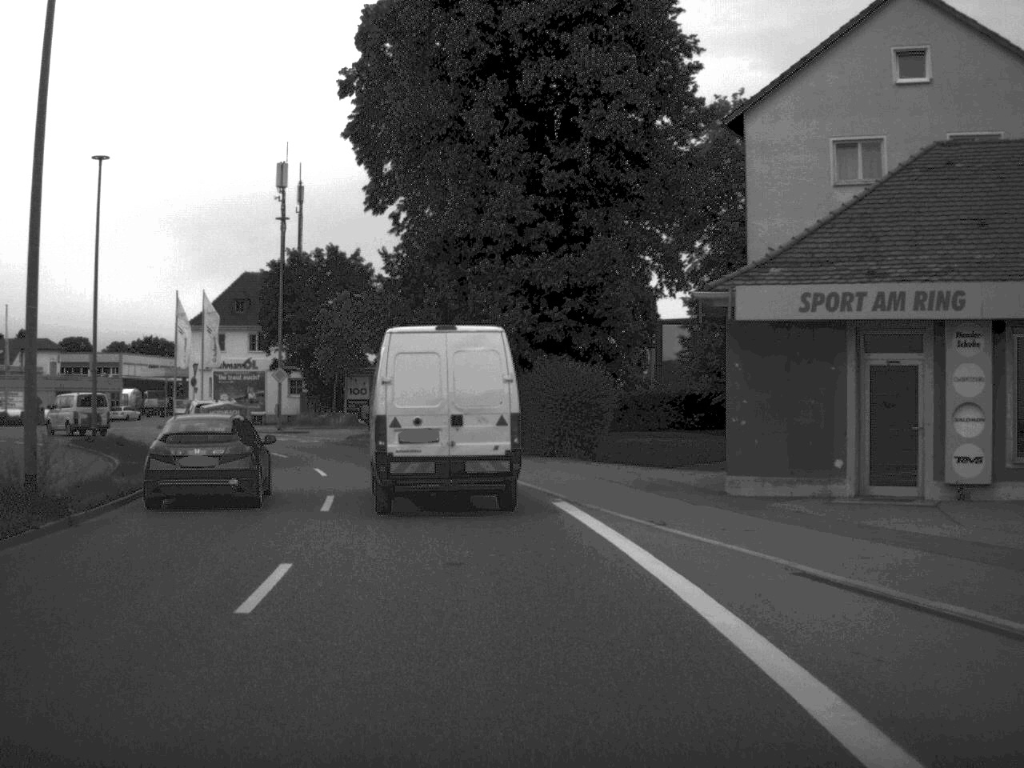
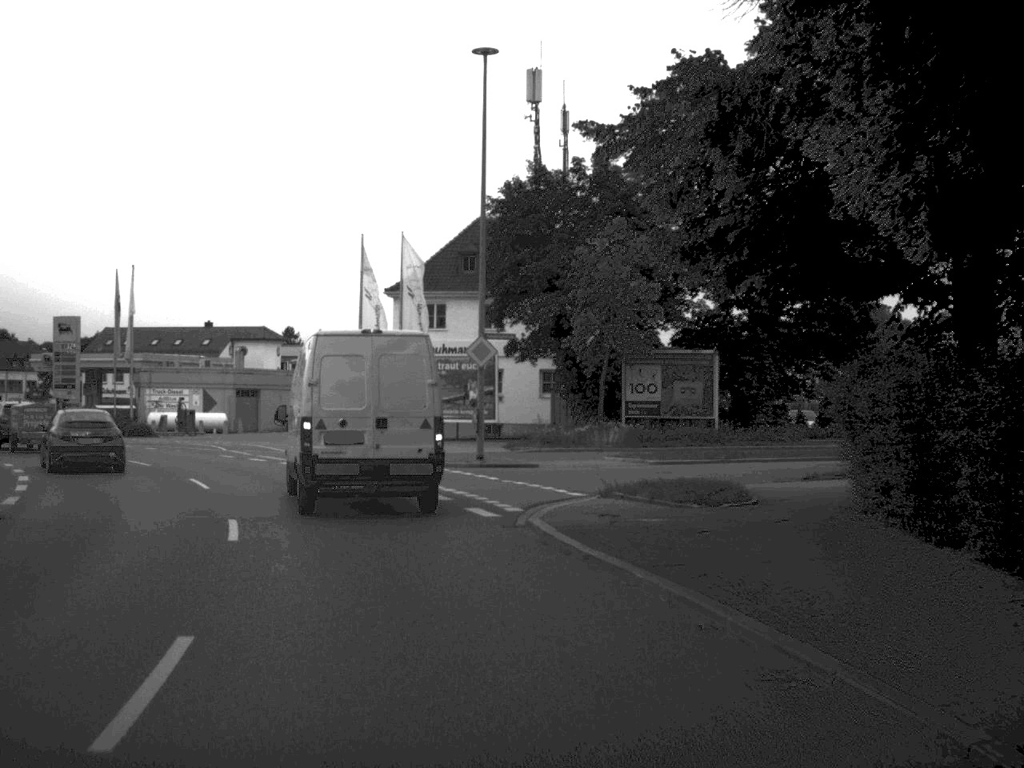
(-3.2, +30.4) m; -13°
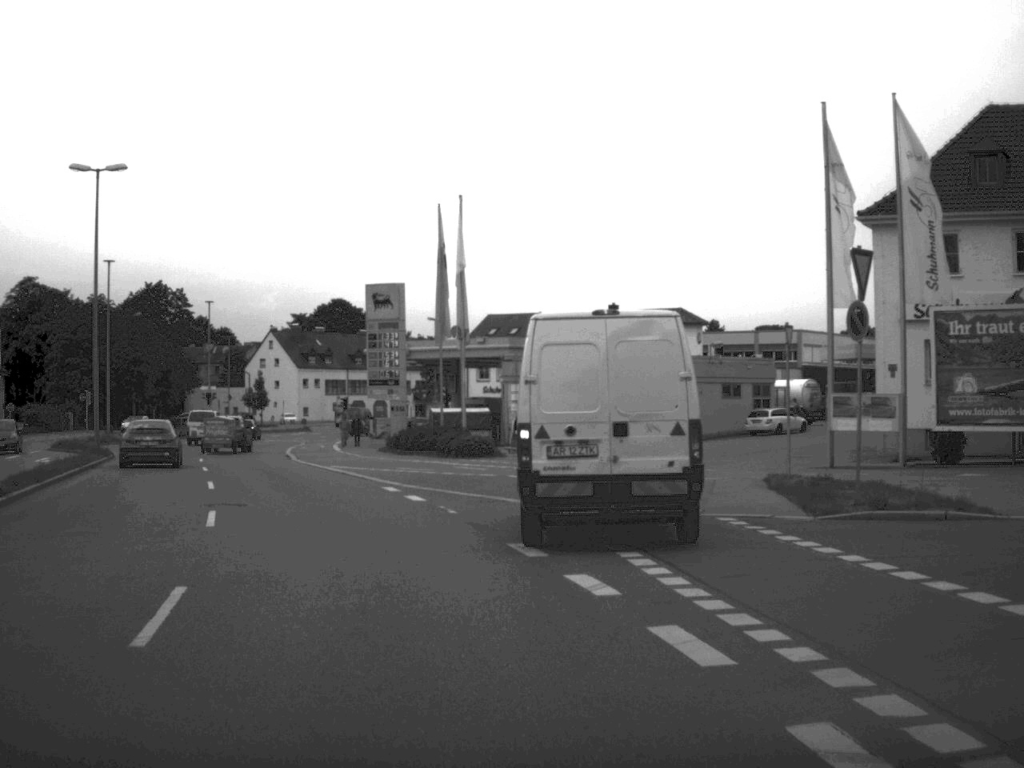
(-3.8, +23.8) m; -19°
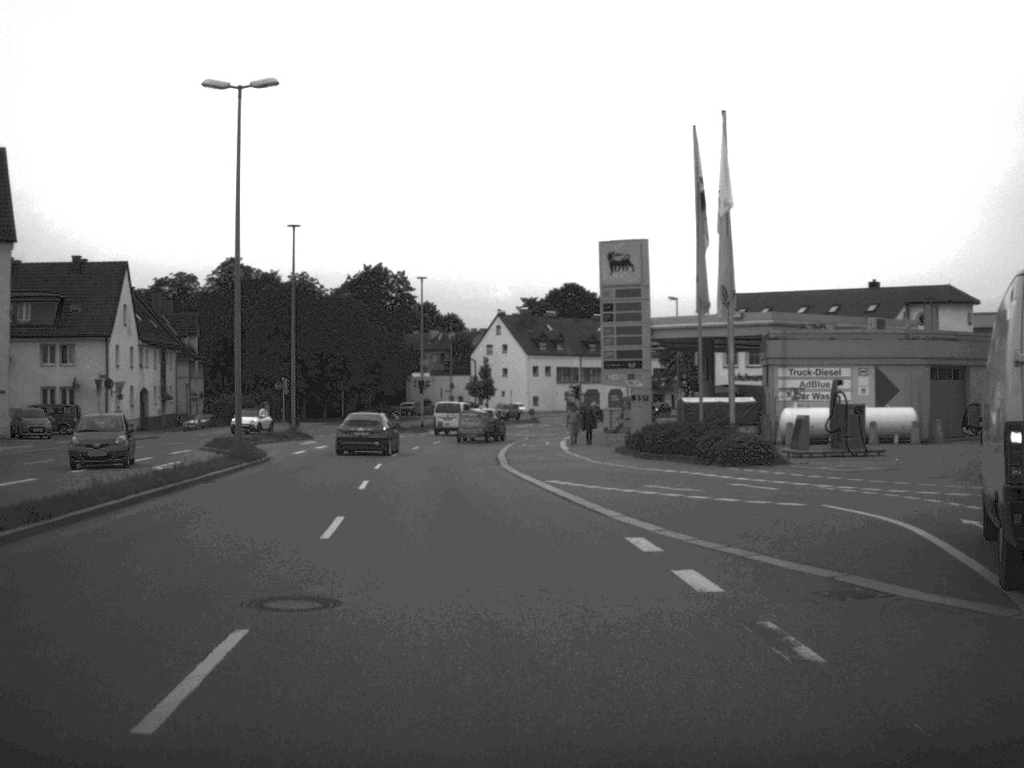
(-1.1, +11.3) m; -10°
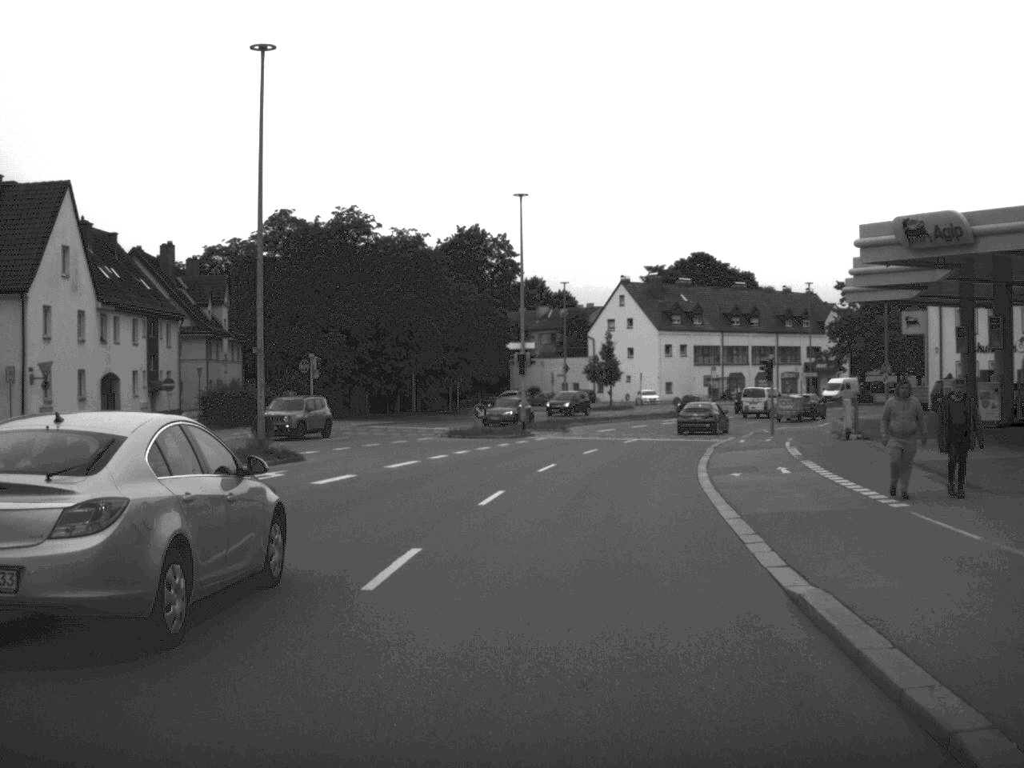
(-2.0, +30.9) m; -5°
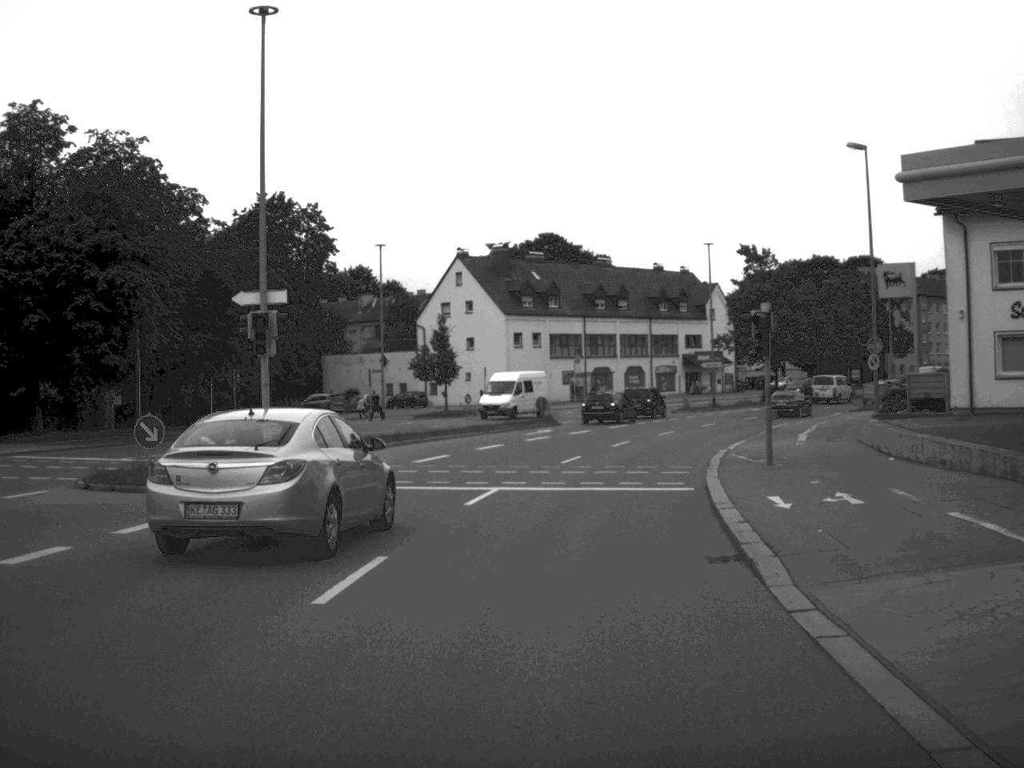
(+1.8, +27.1) m; +7°
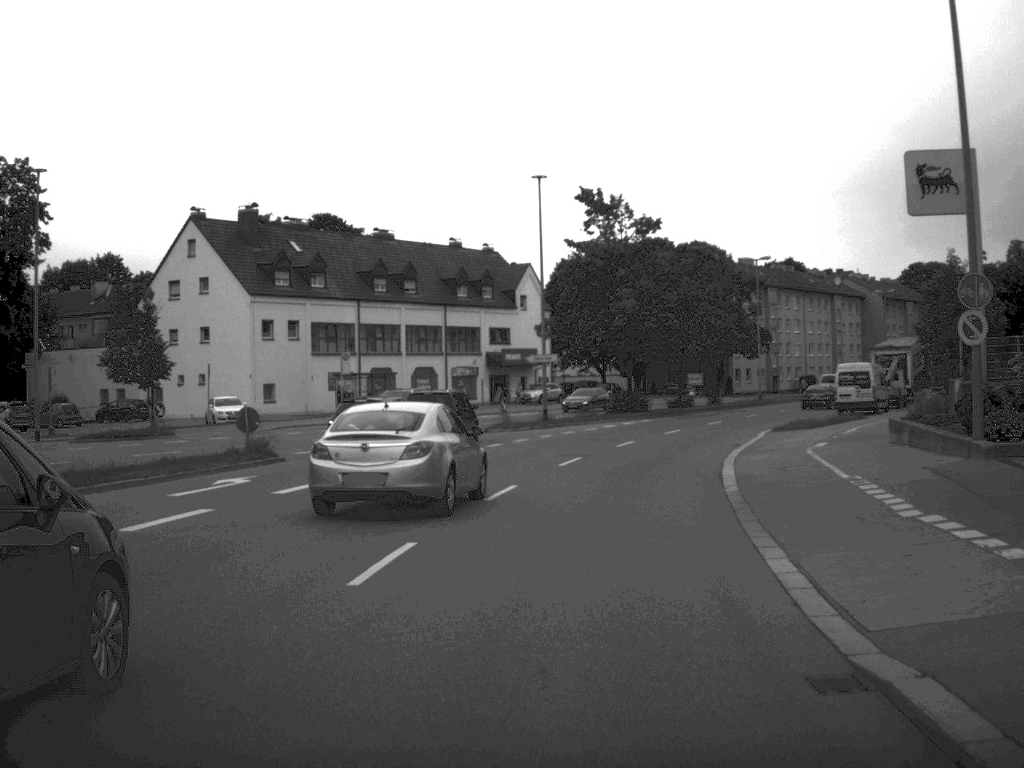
(+2.0, +27.2) m; +9°
